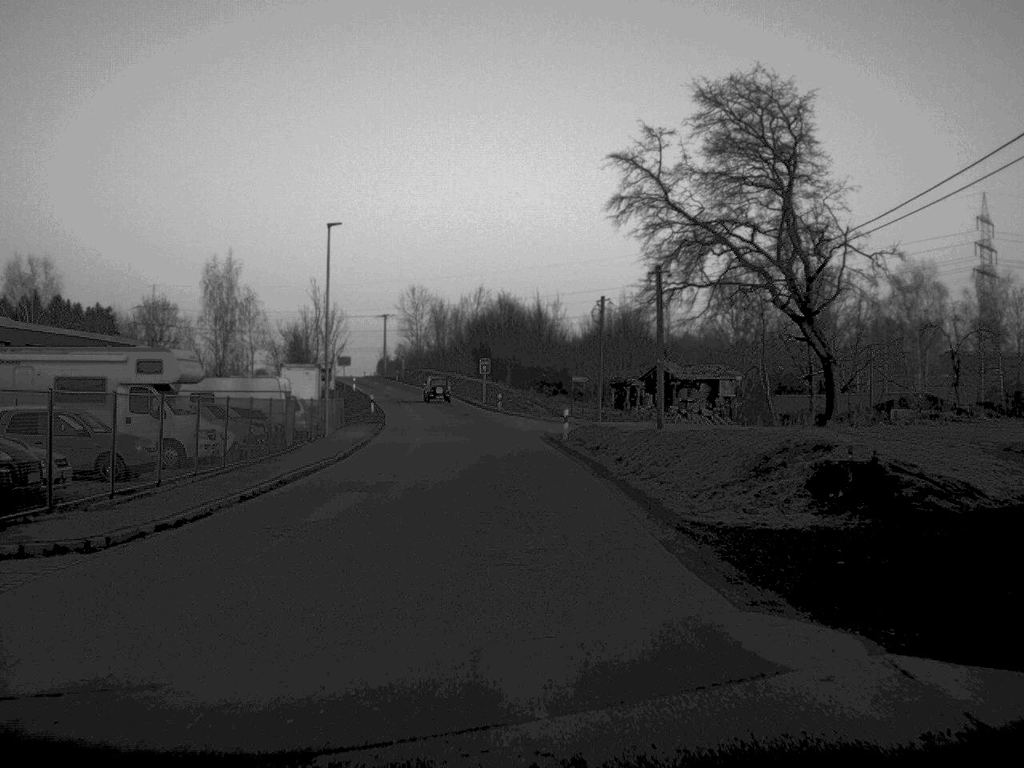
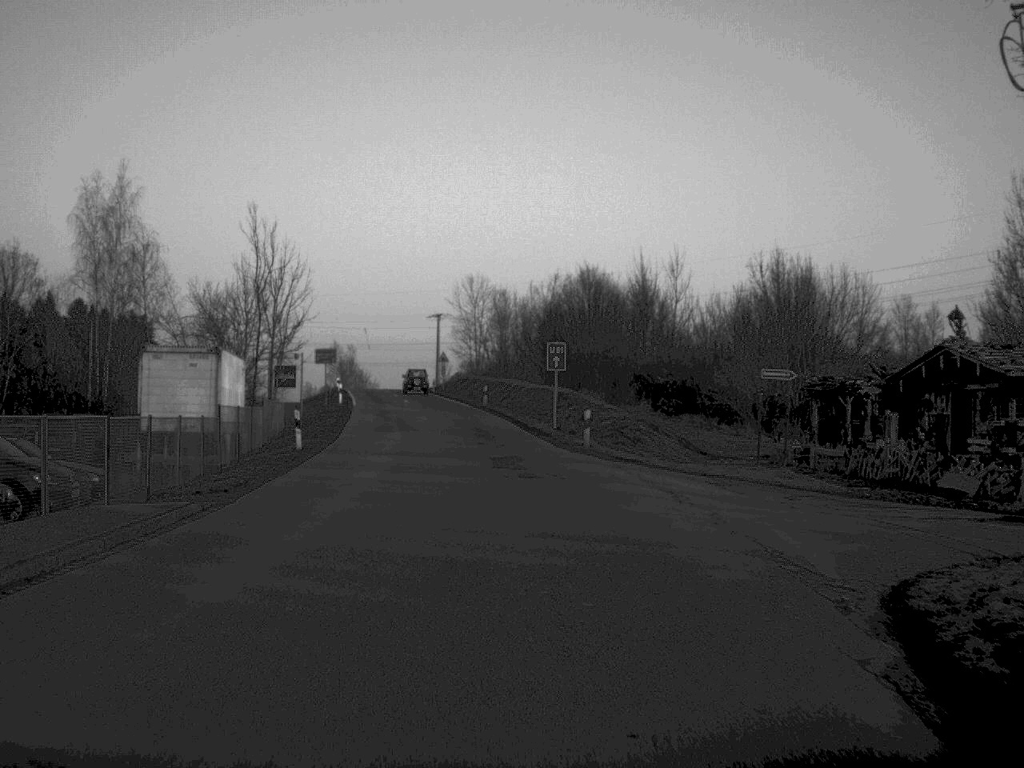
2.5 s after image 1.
(-0.9, +40.6) m; -4°
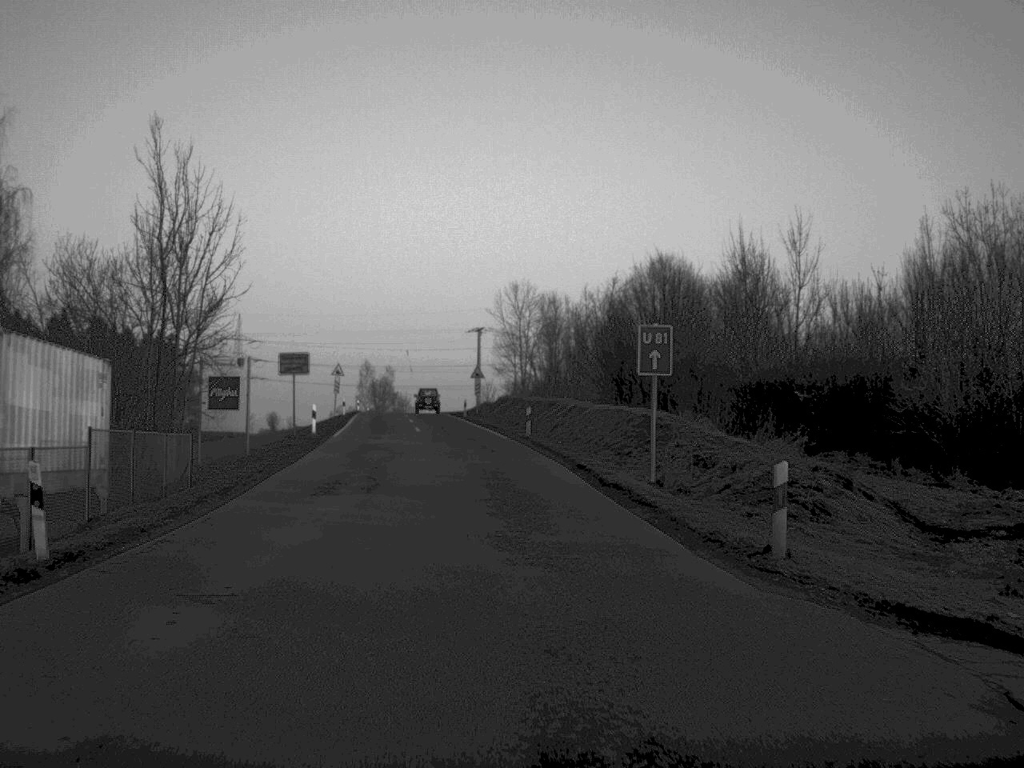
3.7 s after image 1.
(-0.4, +19.9) m; -2°
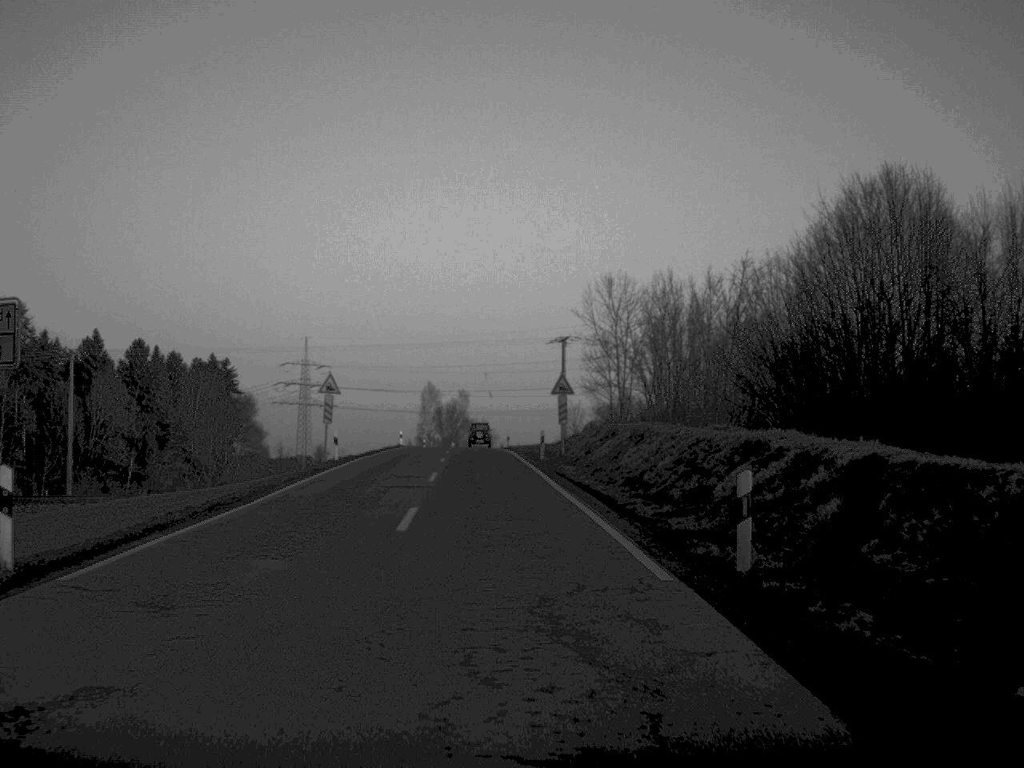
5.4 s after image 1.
(-1.0, +29.7) m; -4°
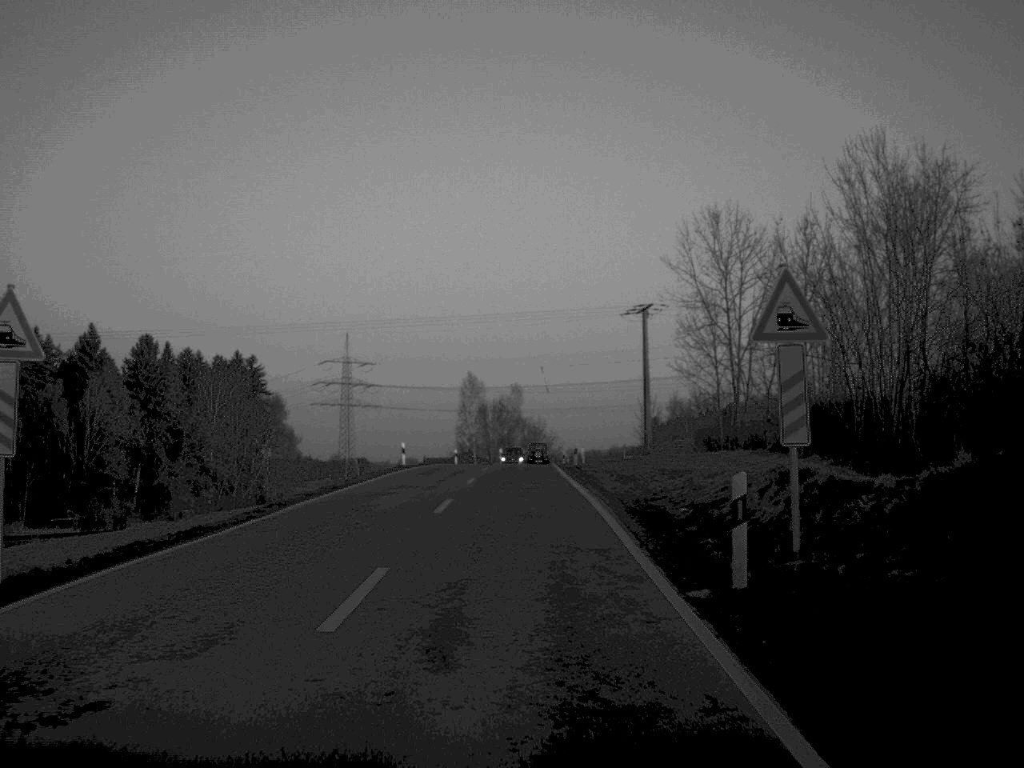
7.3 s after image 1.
(-0.8, +31.6) m; -2°
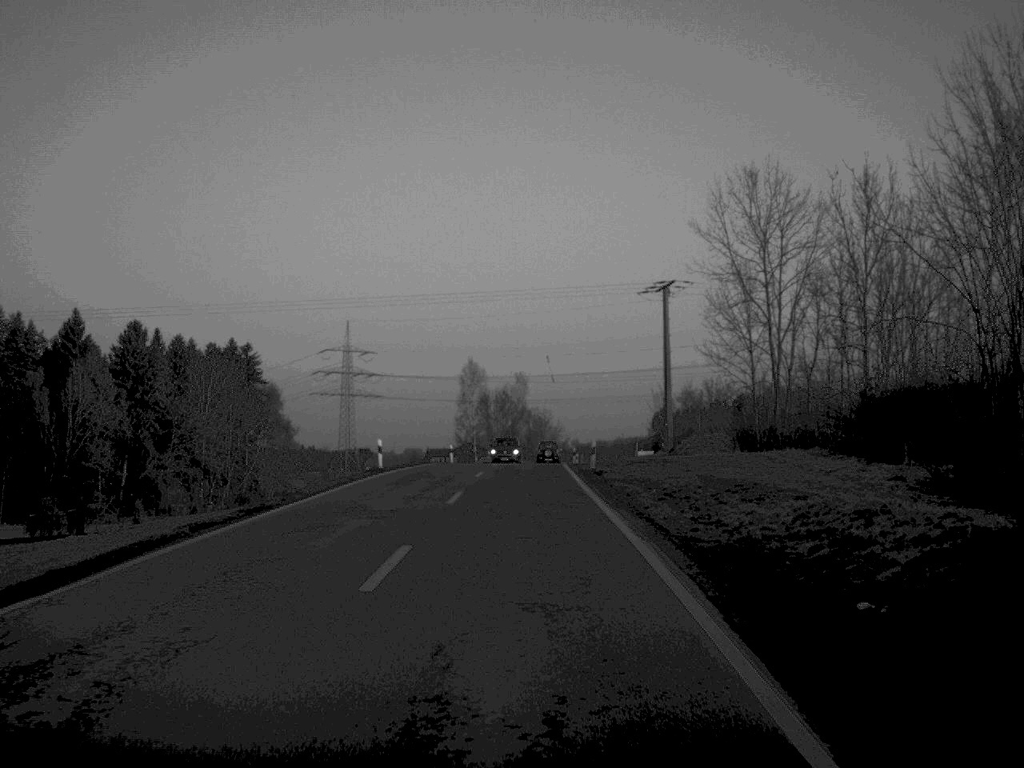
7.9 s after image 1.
(0.0, +10.0) m; 0°
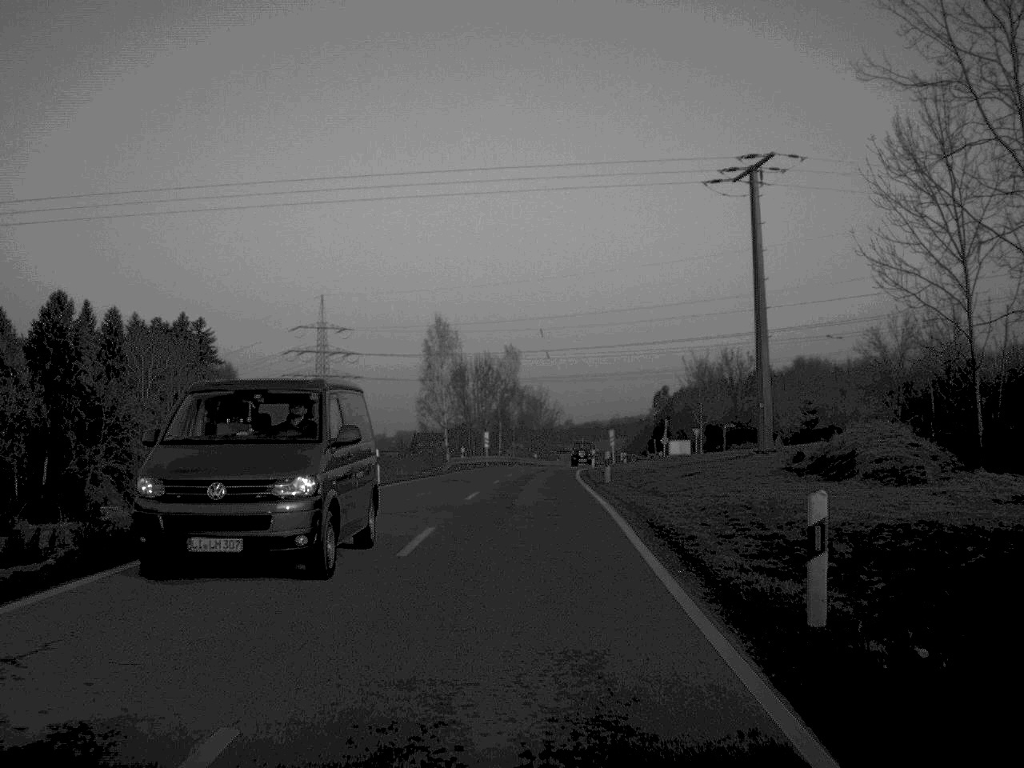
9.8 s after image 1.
(+0.1, +33.1) m; 0°
